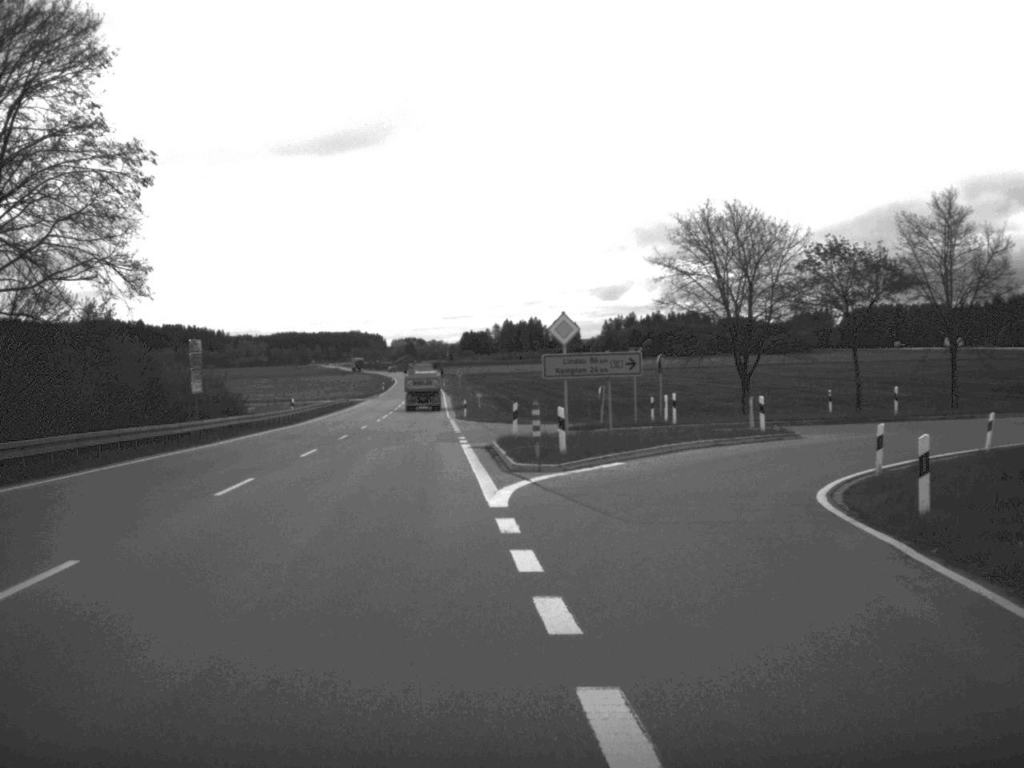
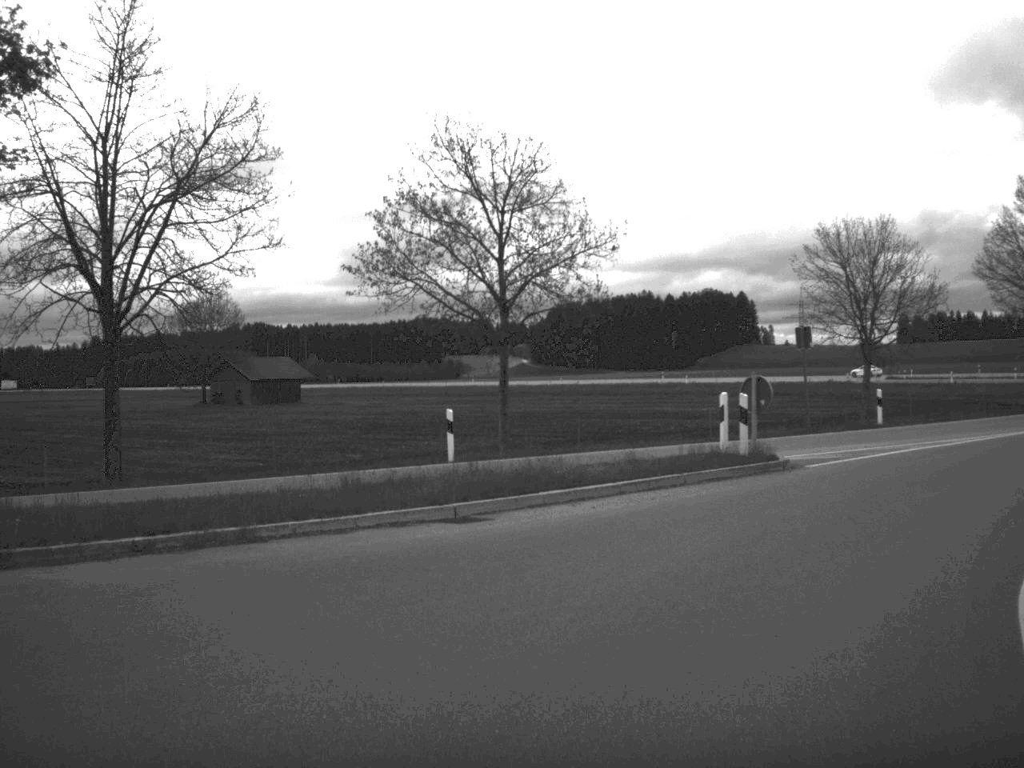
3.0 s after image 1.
(+8.7, +31.5) m; +41°
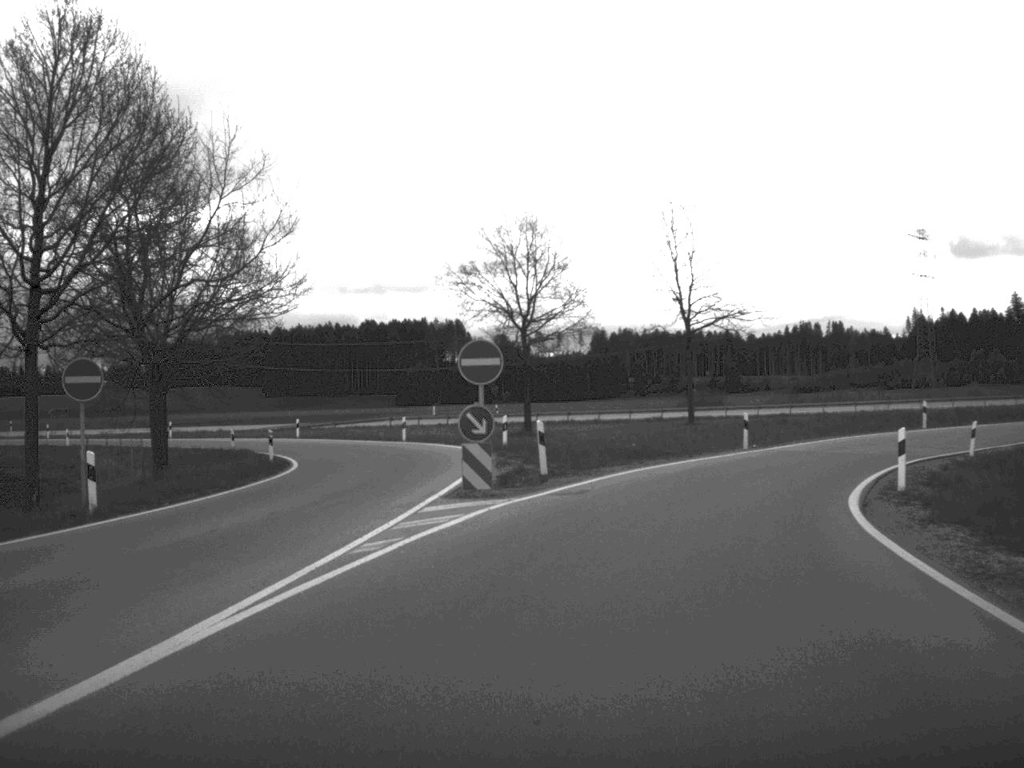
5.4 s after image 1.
(+11.5, +24.5) m; +41°
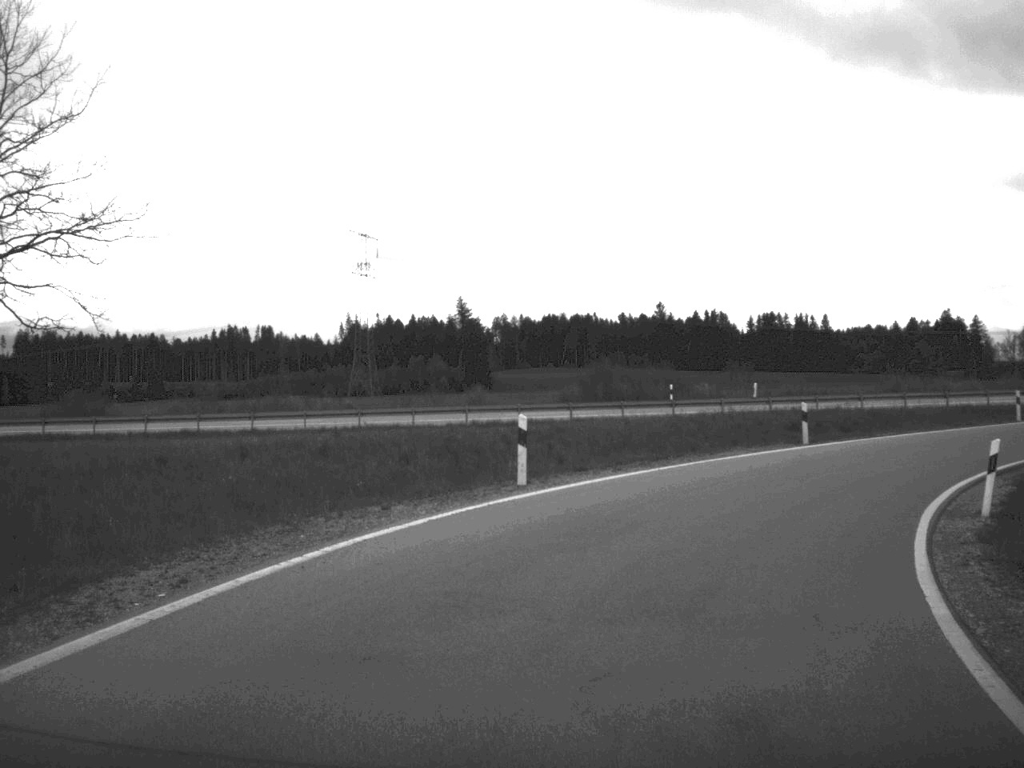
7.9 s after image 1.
(+6.3, +29.6) m; +26°
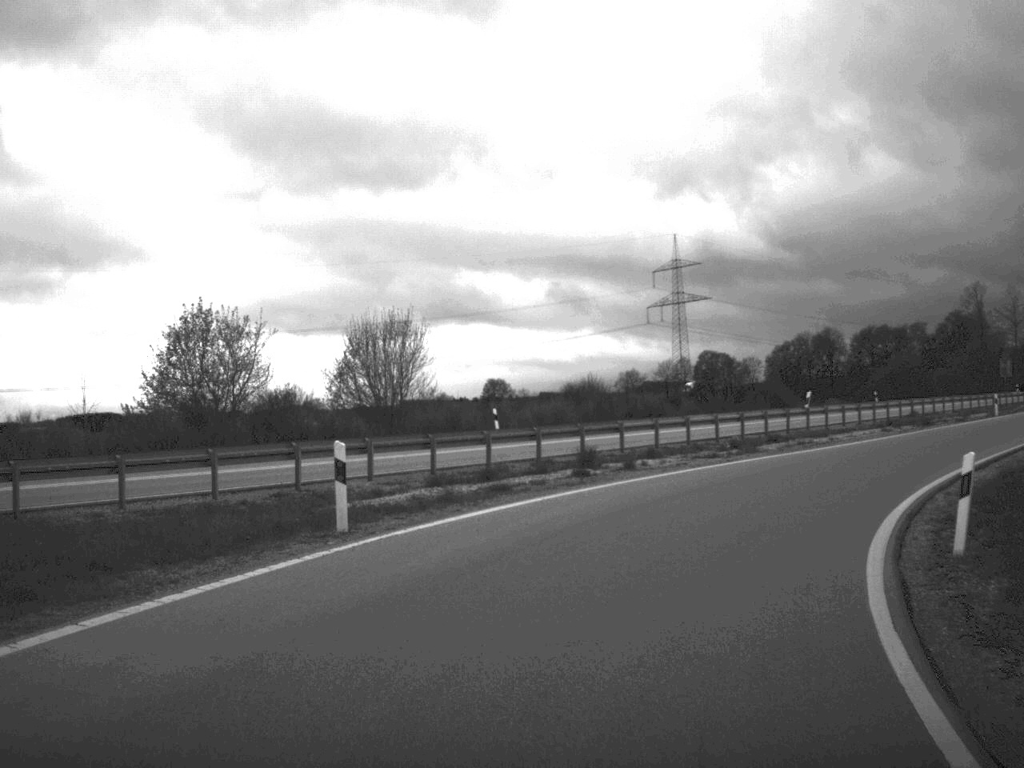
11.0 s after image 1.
(+17.9, +36.9) m; +50°
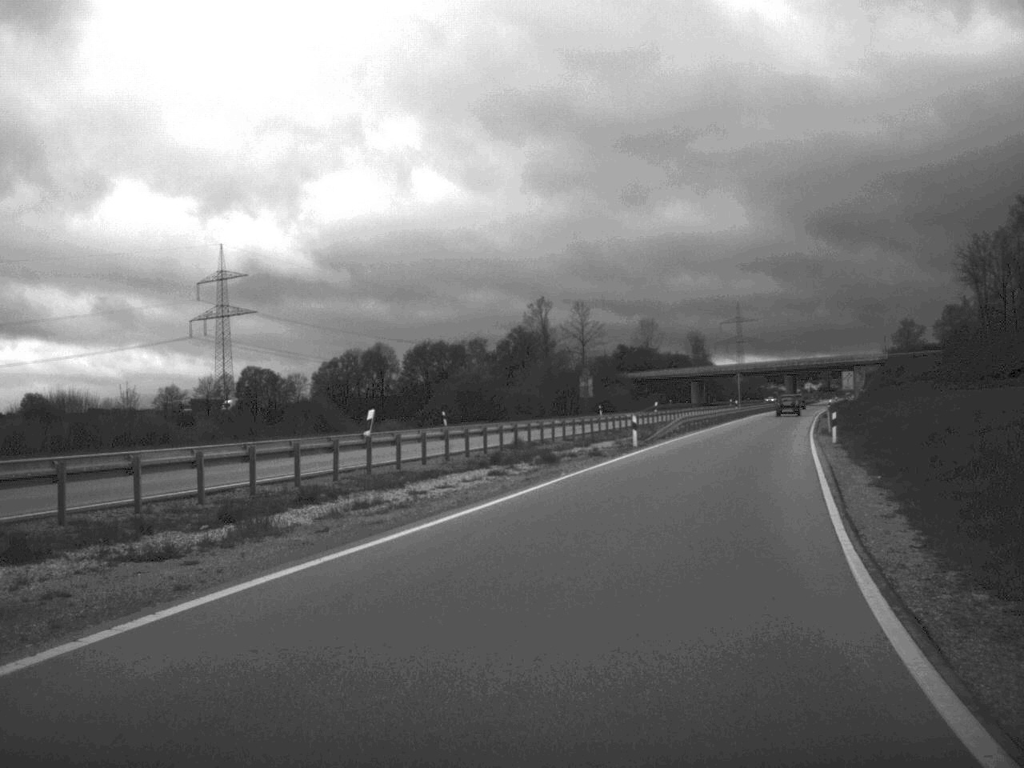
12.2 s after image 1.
(+3.2, +17.4) m; +20°
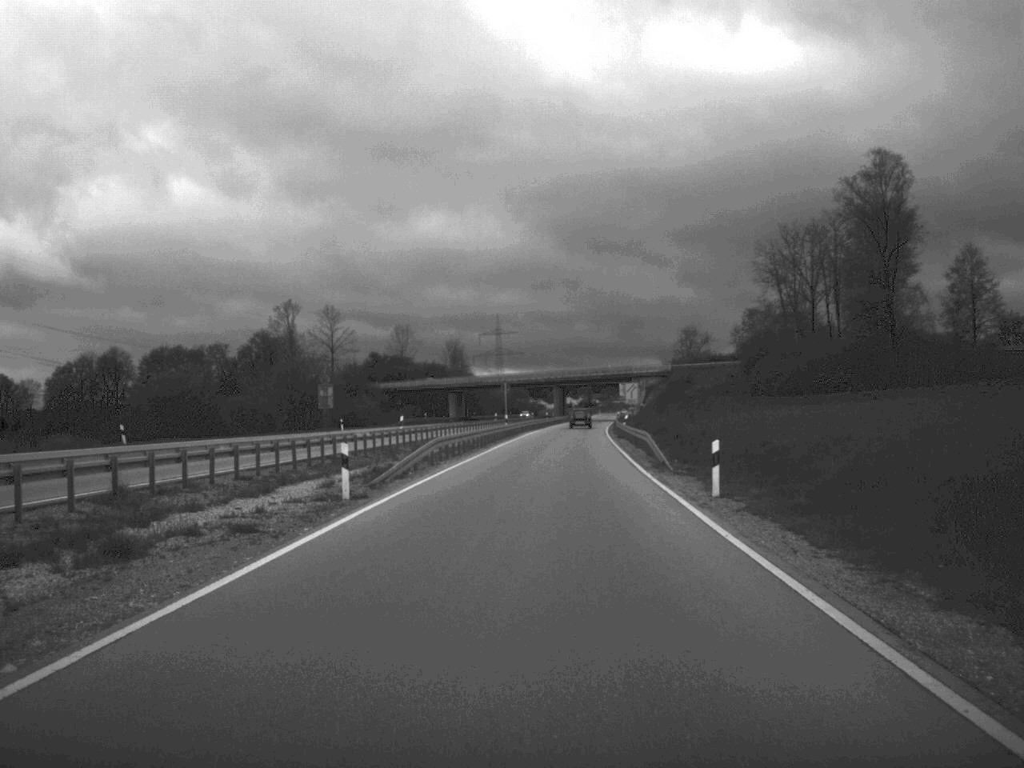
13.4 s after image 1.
(+2.2, +19.2) m; +11°
